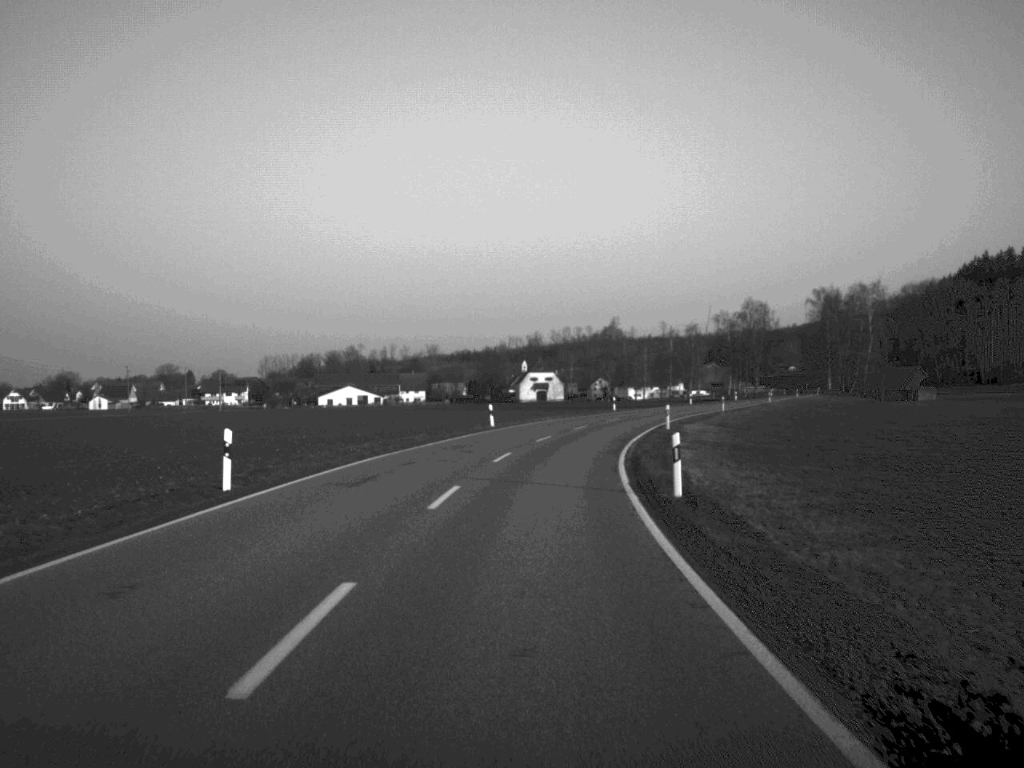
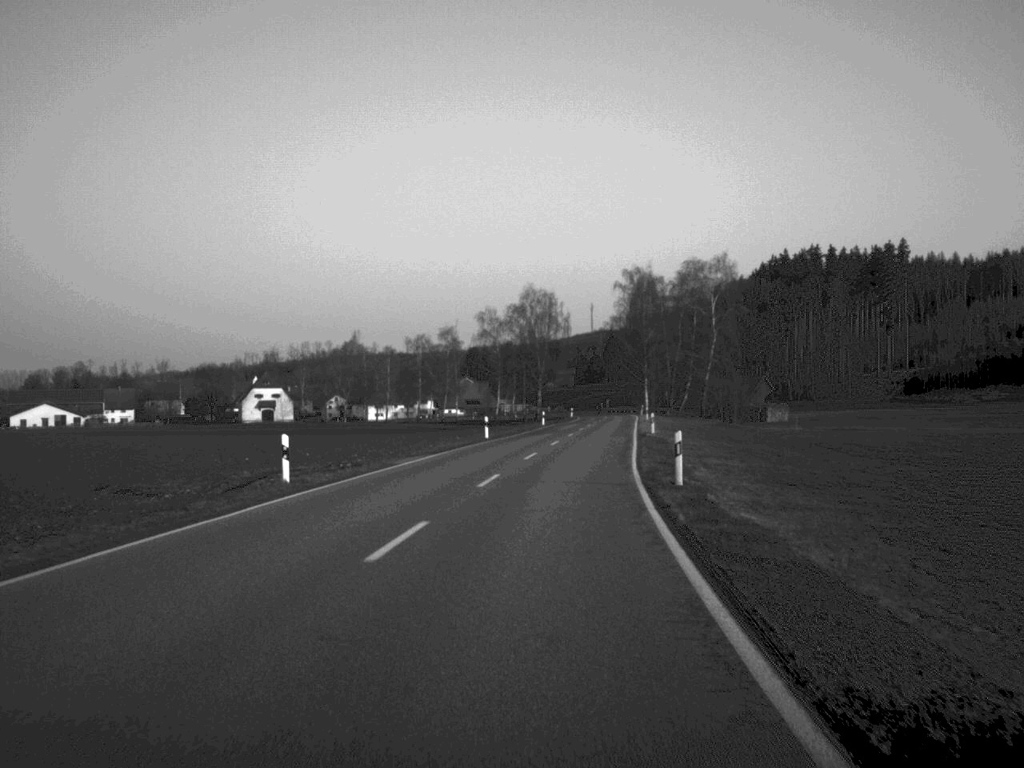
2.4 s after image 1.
(+5.6, +61.0) m; +12°
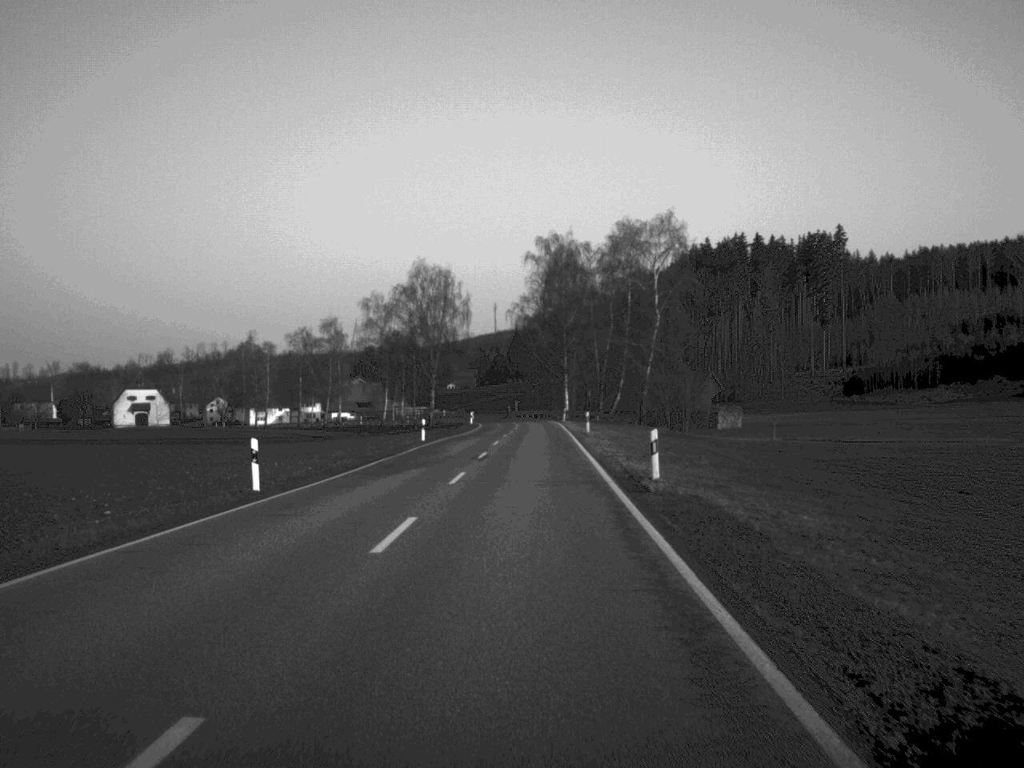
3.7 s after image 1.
(+1.4, +32.9) m; +4°
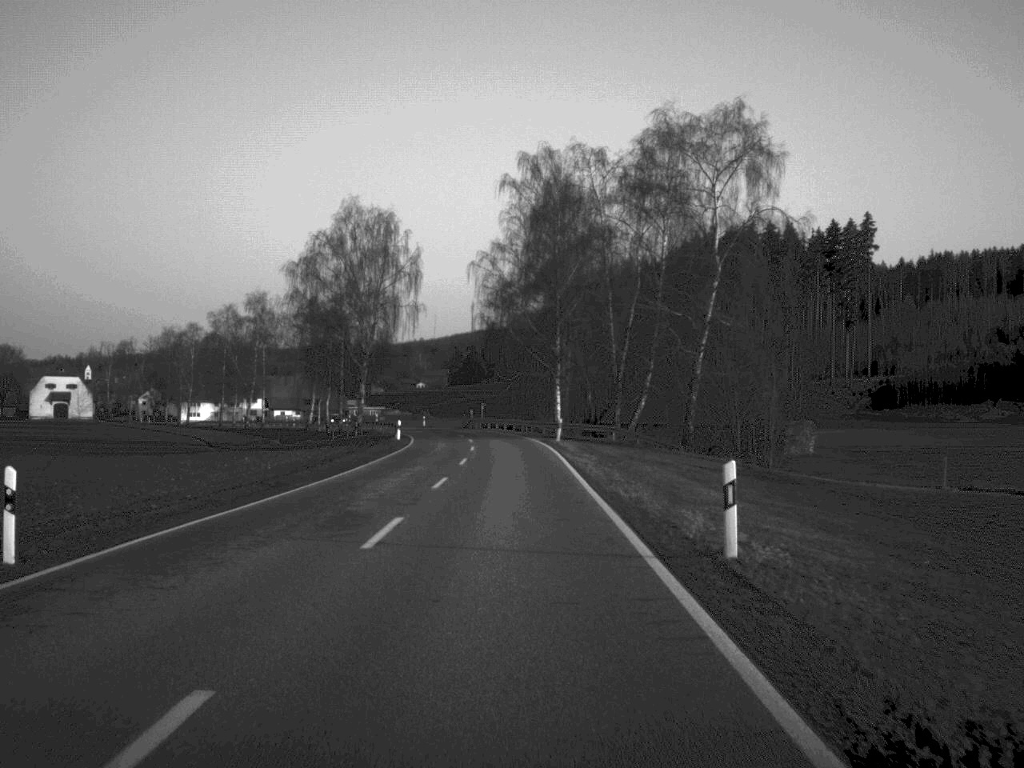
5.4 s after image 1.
(+0.5, +43.8) m; +1°
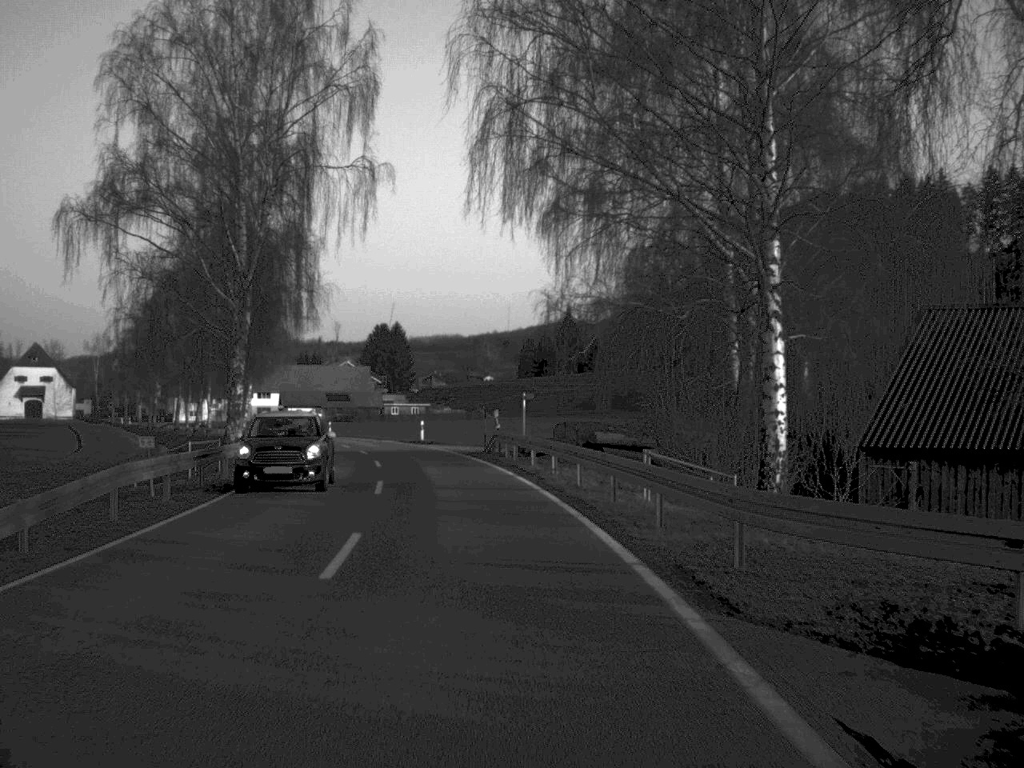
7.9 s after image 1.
(-0.9, +58.4) m; -4°
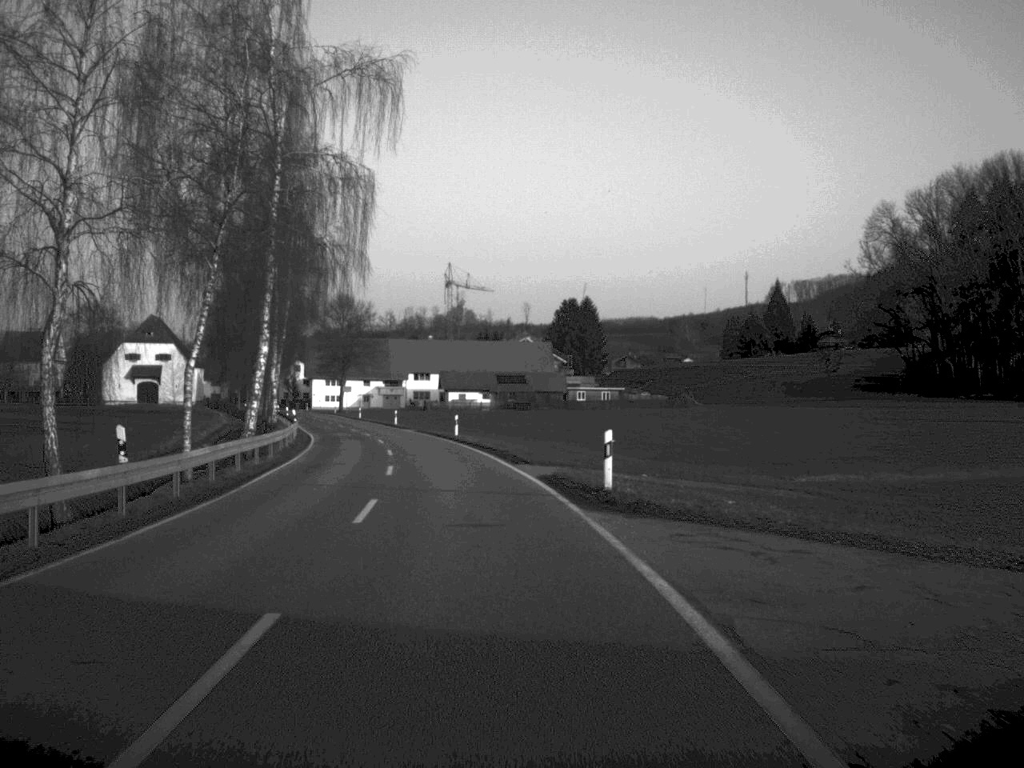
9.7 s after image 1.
(-3.1, +40.1) m; -9°
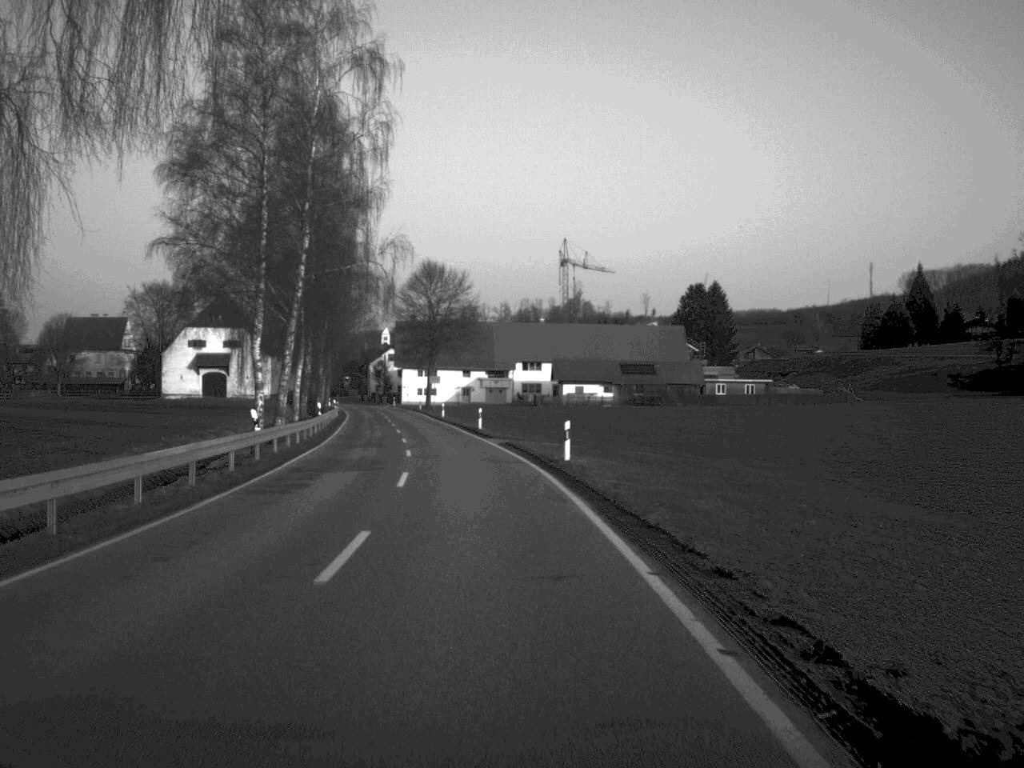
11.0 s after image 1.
(-1.3, +28.2) m; -5°
